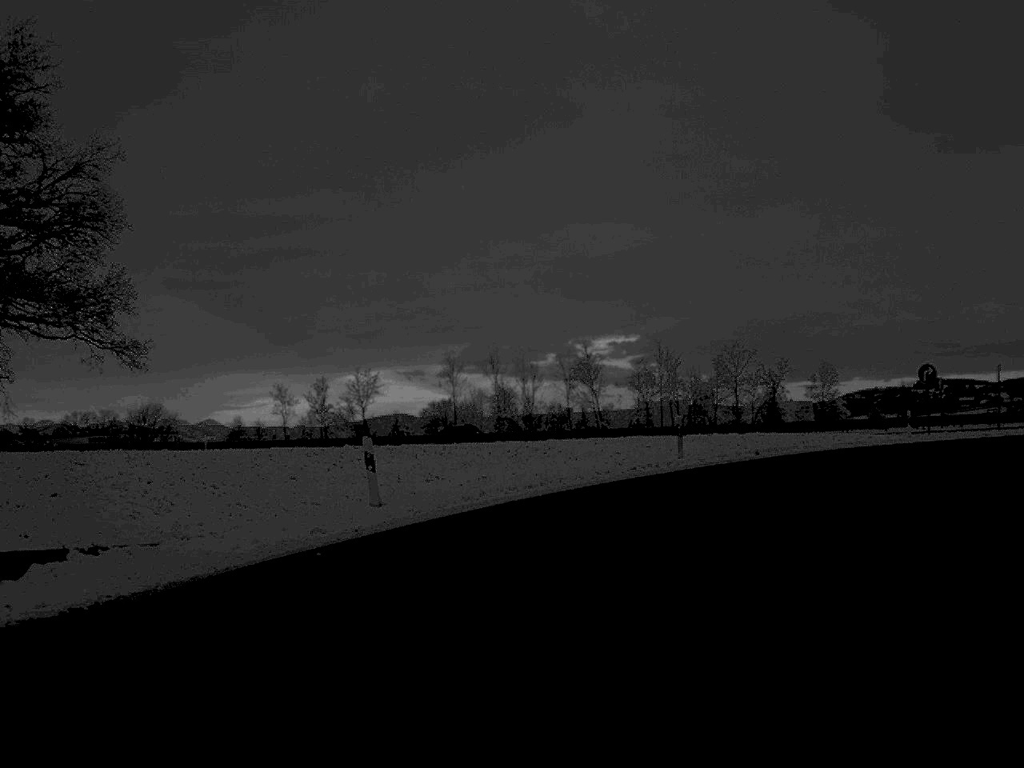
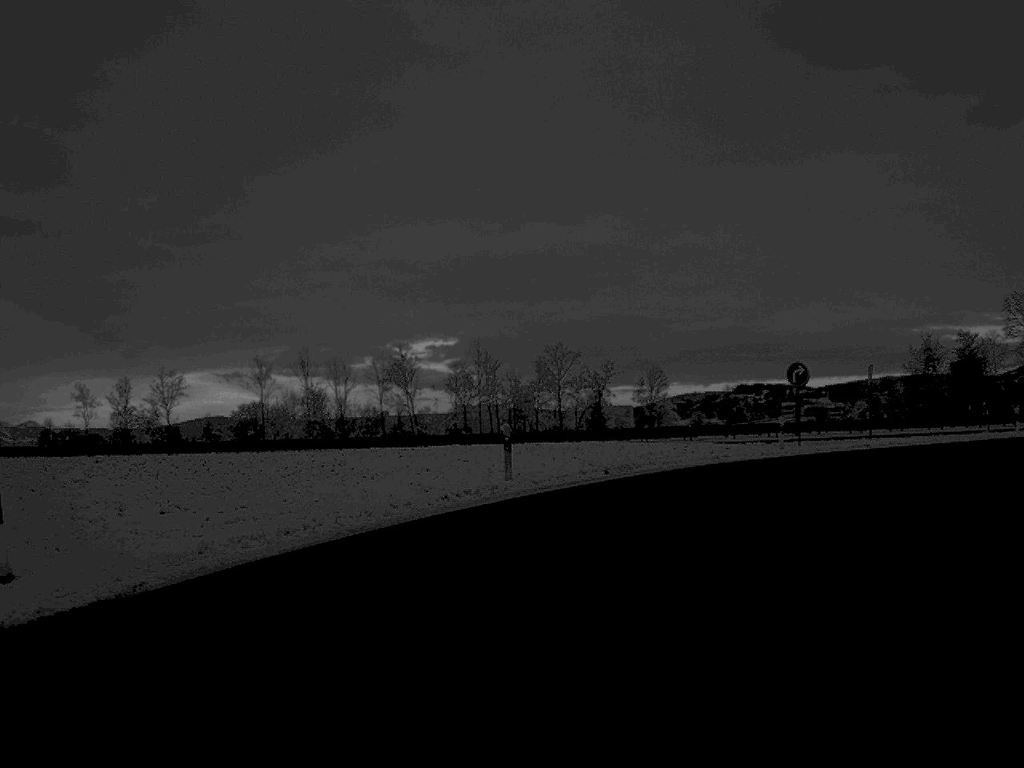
(+0.5, +7.3) m; +8°
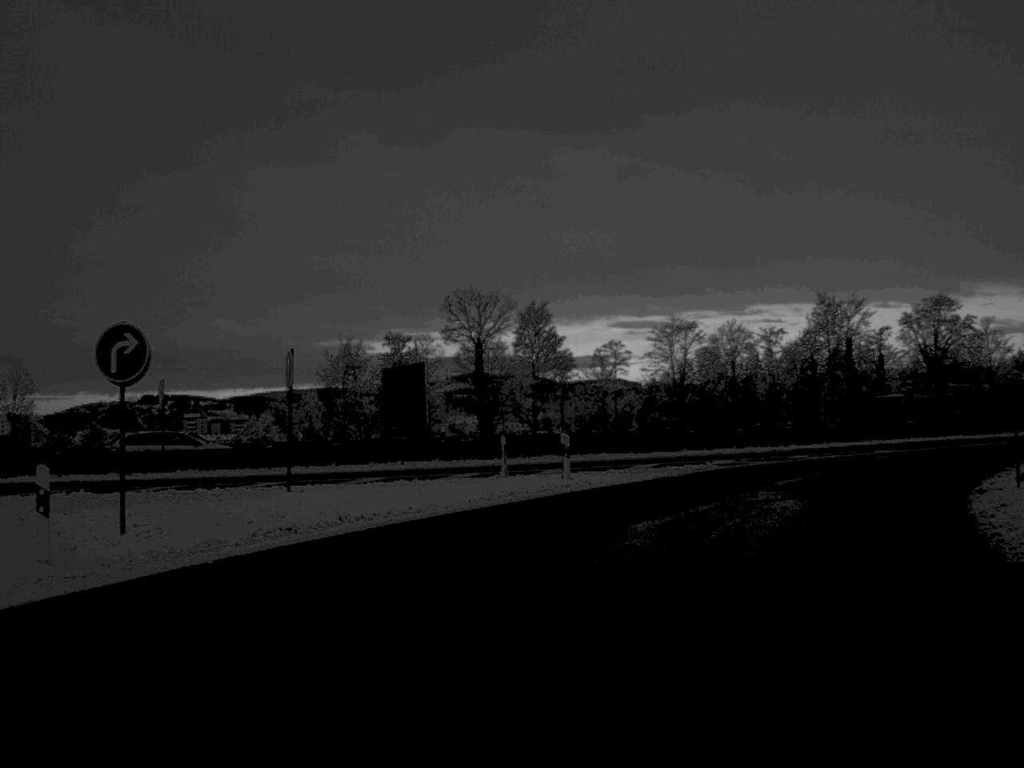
(+5.4, +22.8) m; +27°
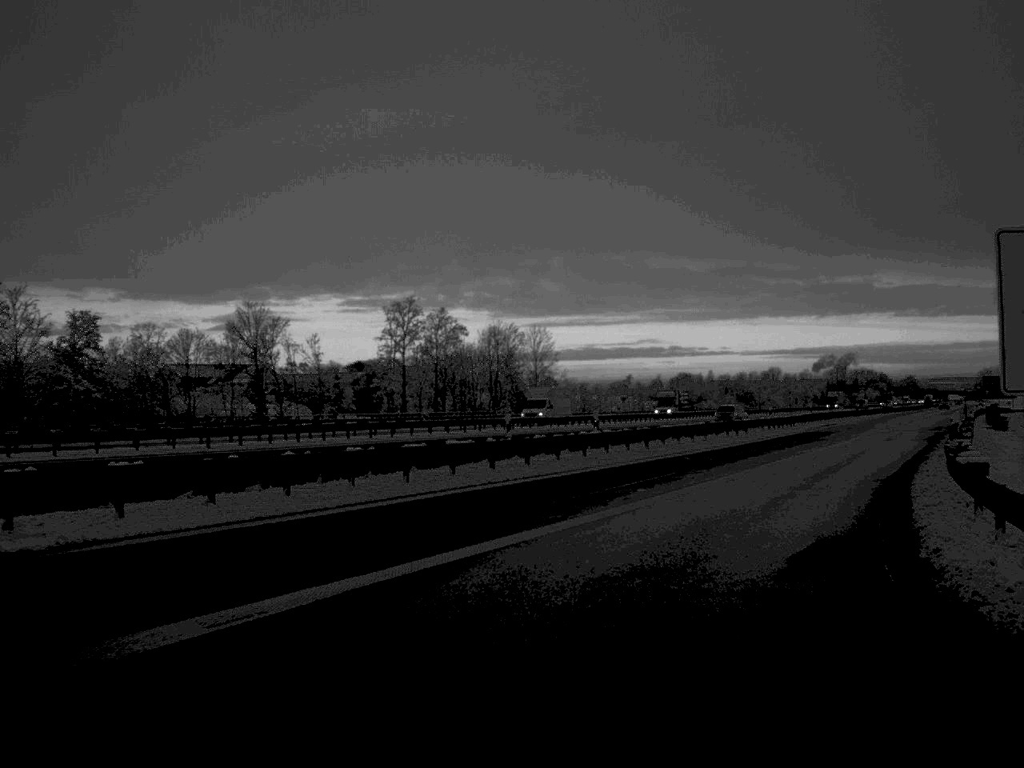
(+13.9, +36.1) m; +43°
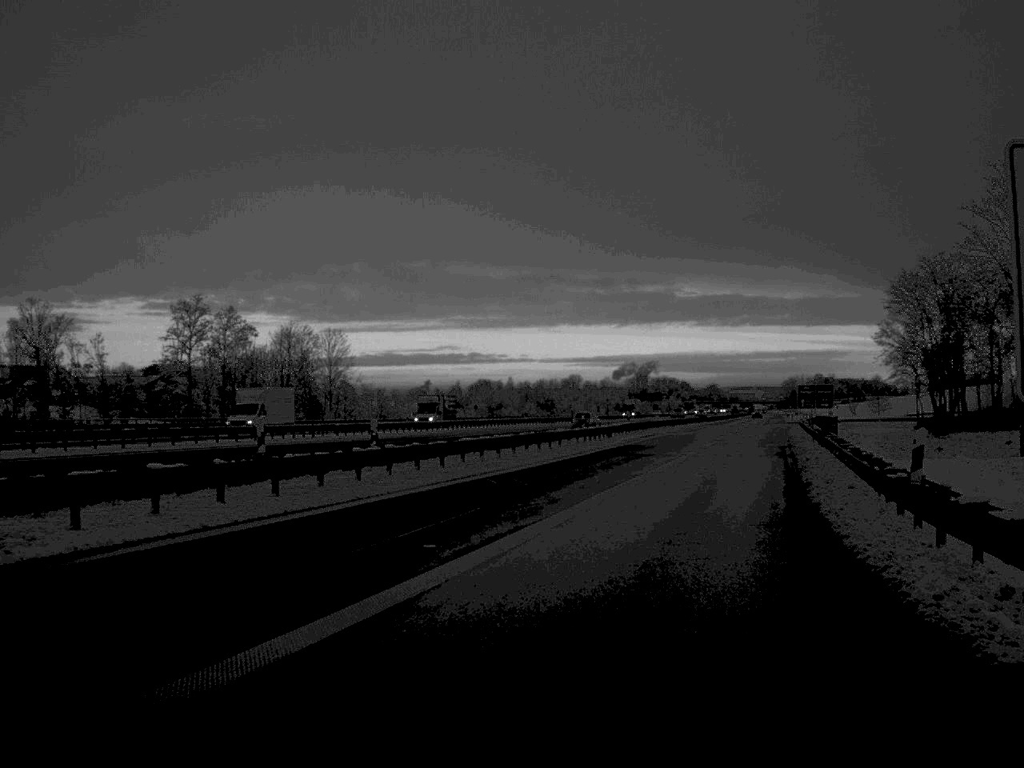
(+0.6, +7.8) m; +9°
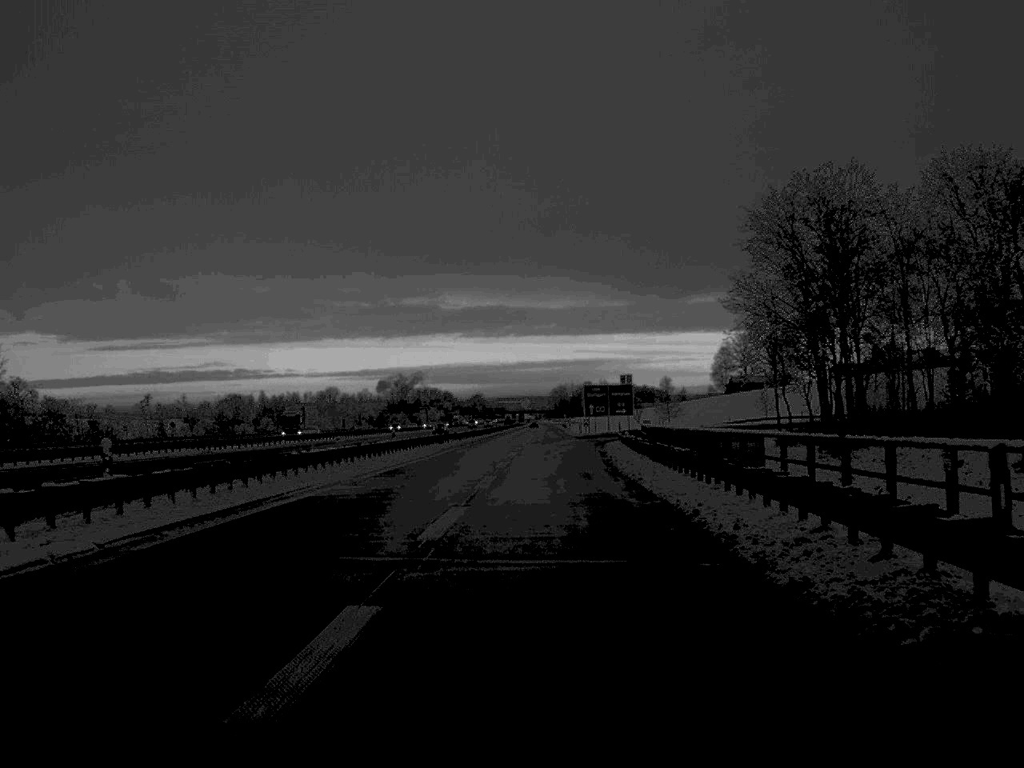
(+7.1, +45.6) m; +10°
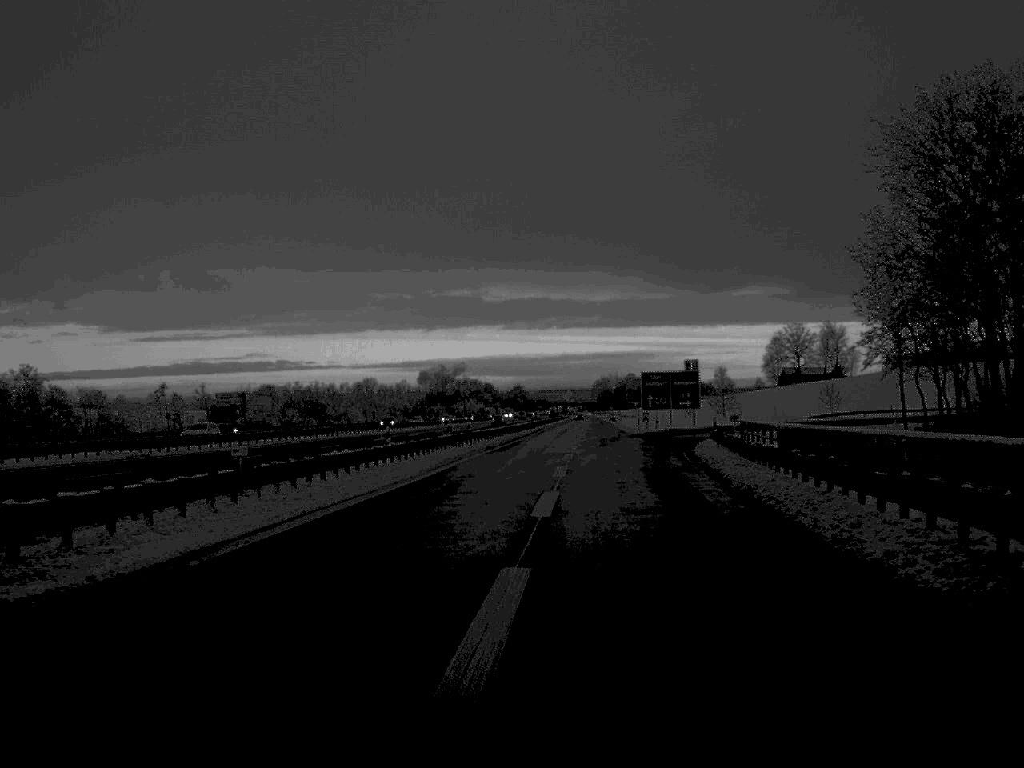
(-0.4, +21.3) m; -2°
